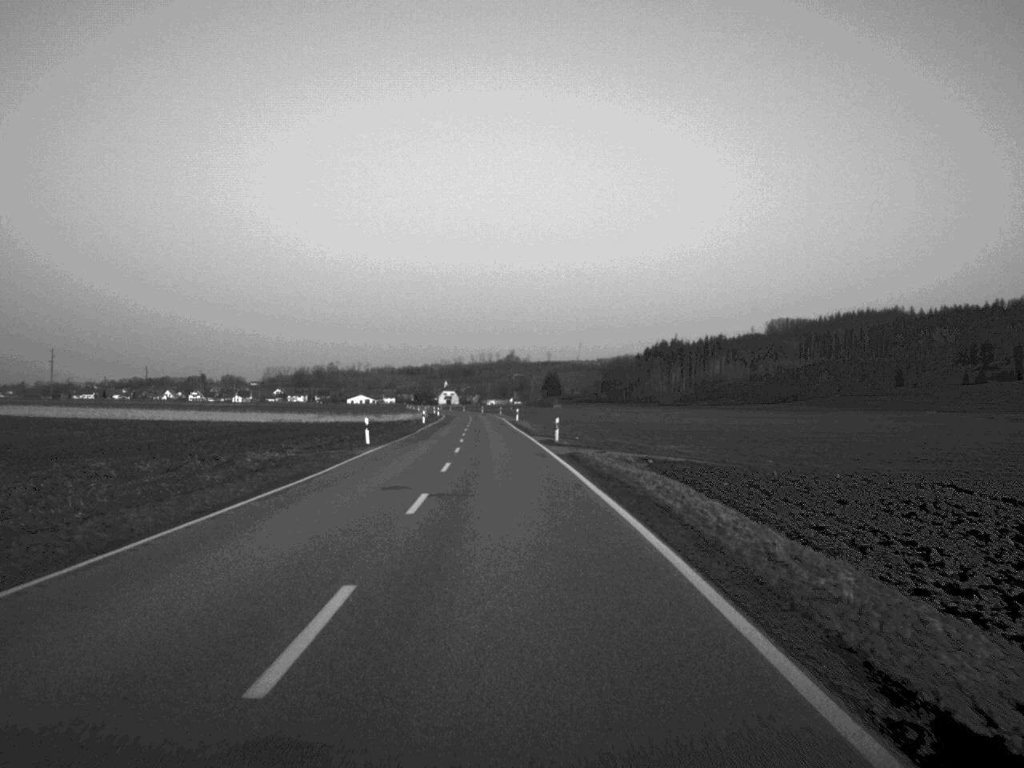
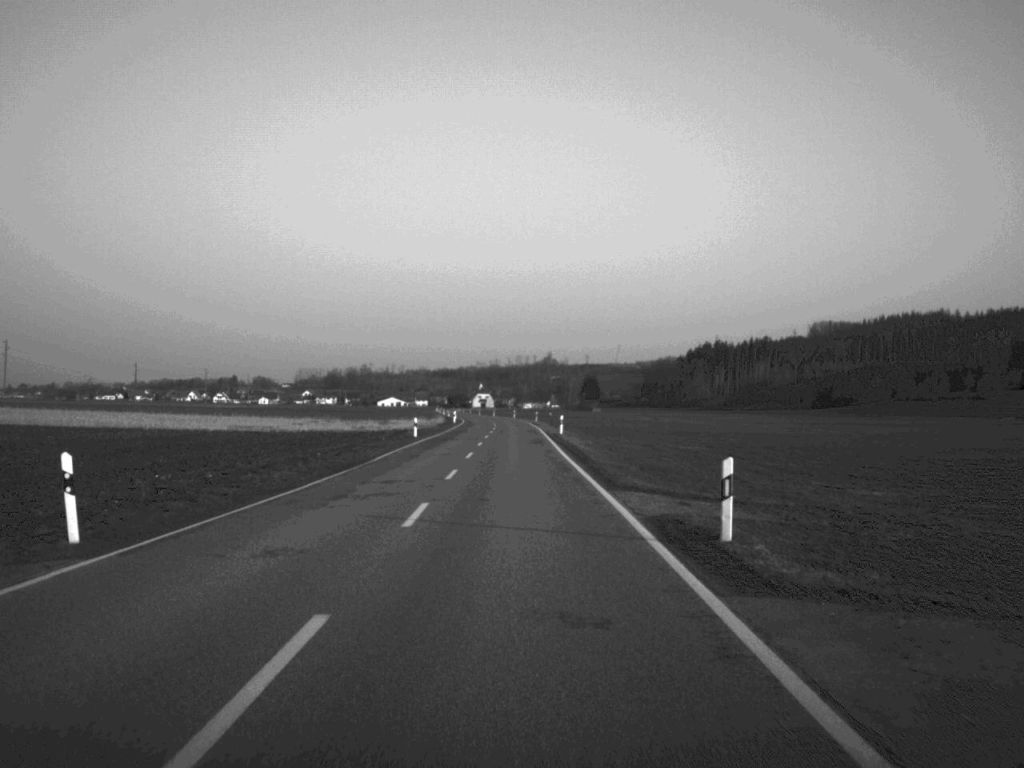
(-0.6, +35.7) m; -2°
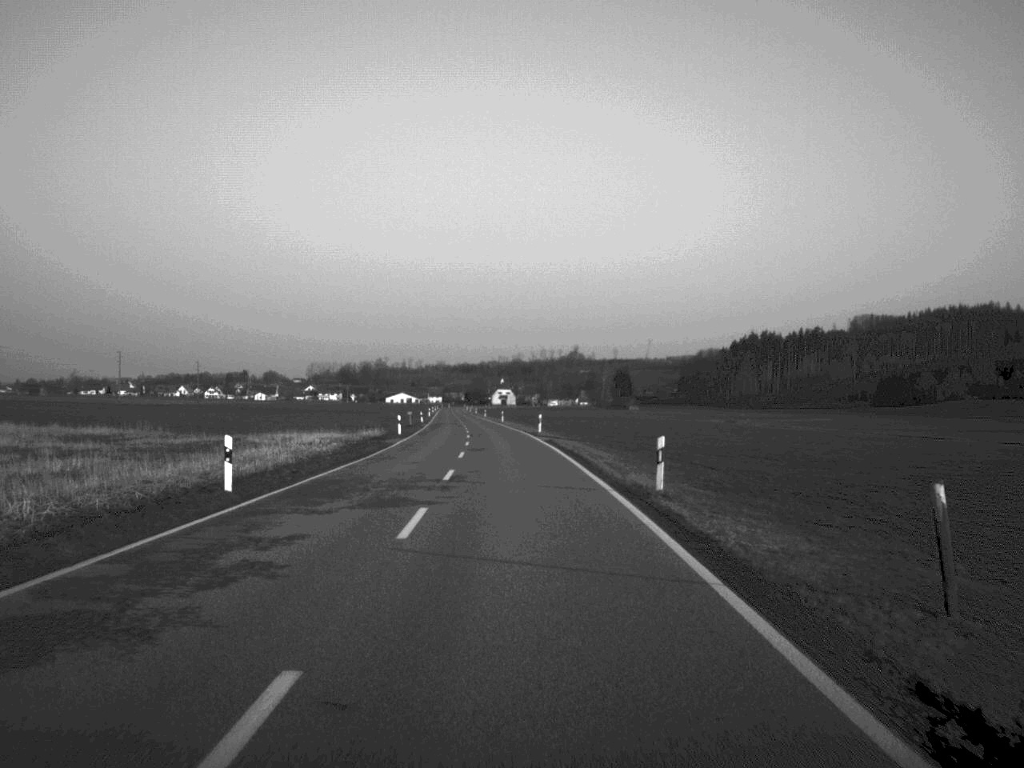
(-0.7, +92.0) m; -1°
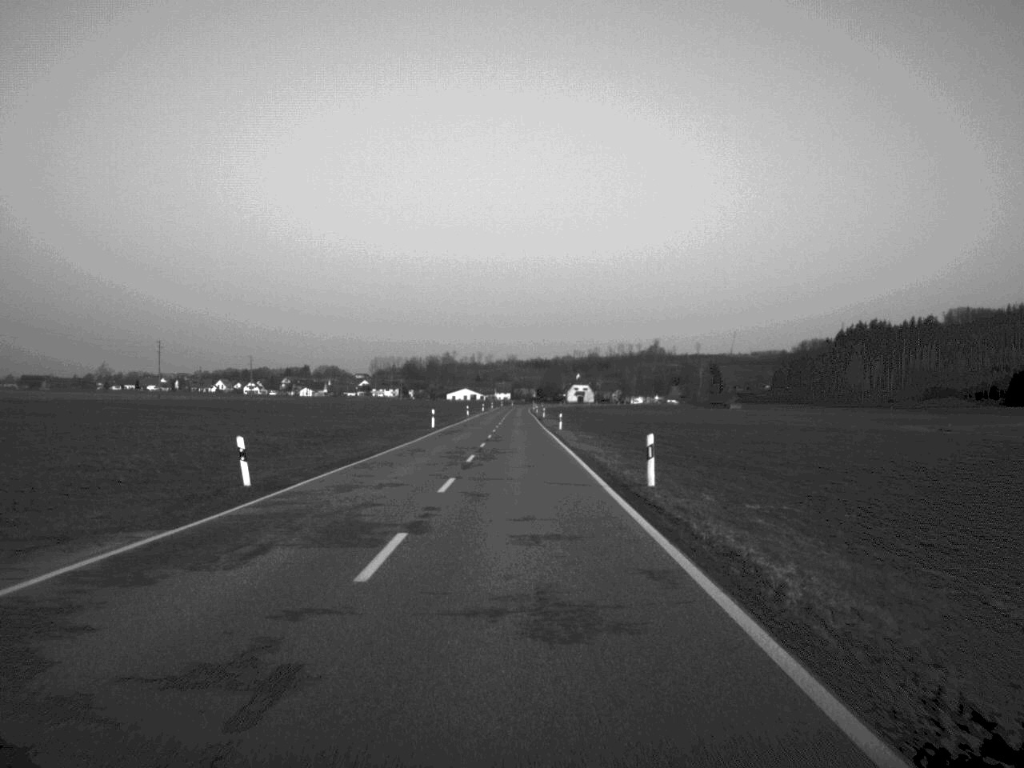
(-2.9, +93.1) m; -3°
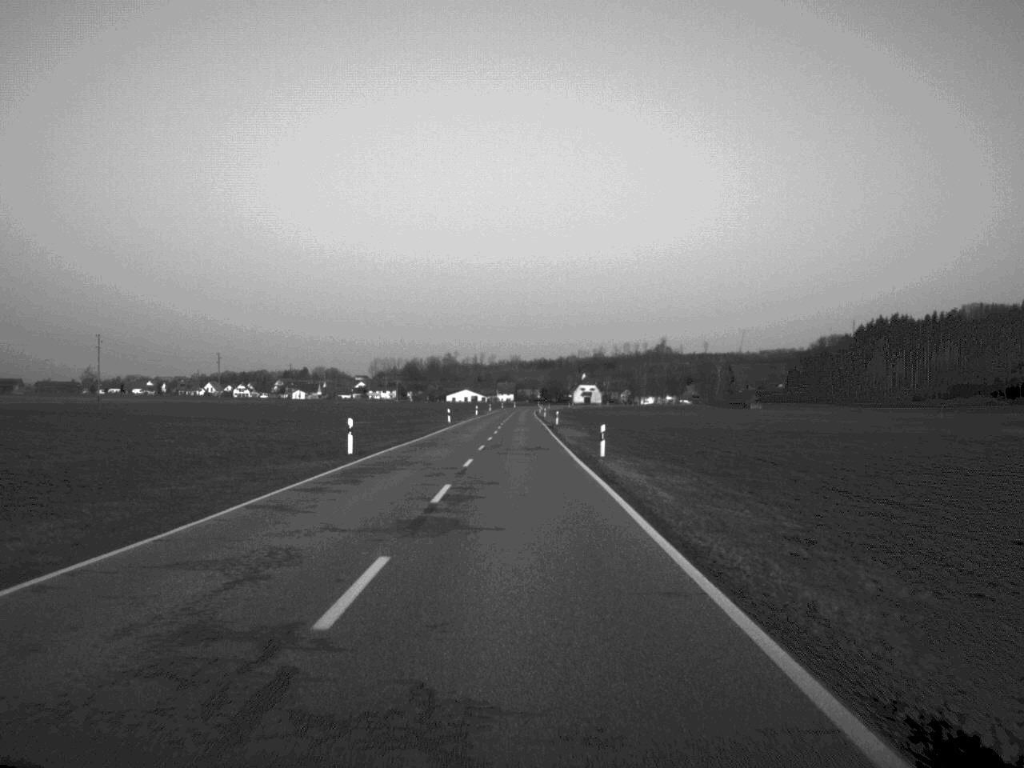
(-0.1, +36.1) m; 0°
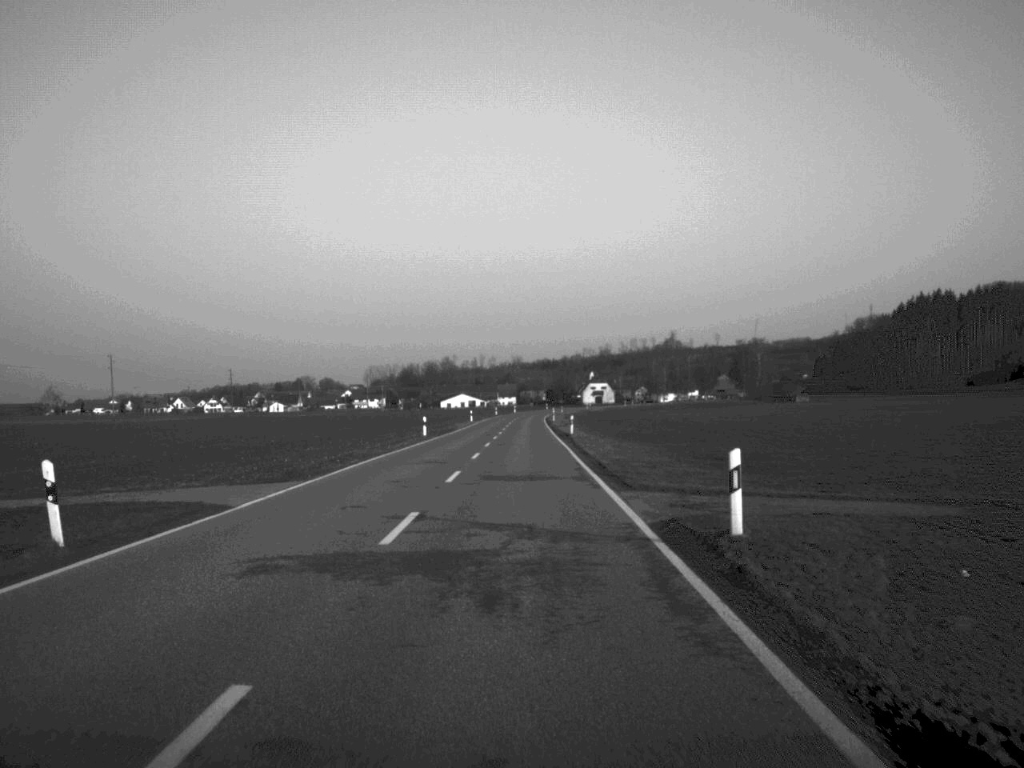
(0.0, +73.0) m; 0°
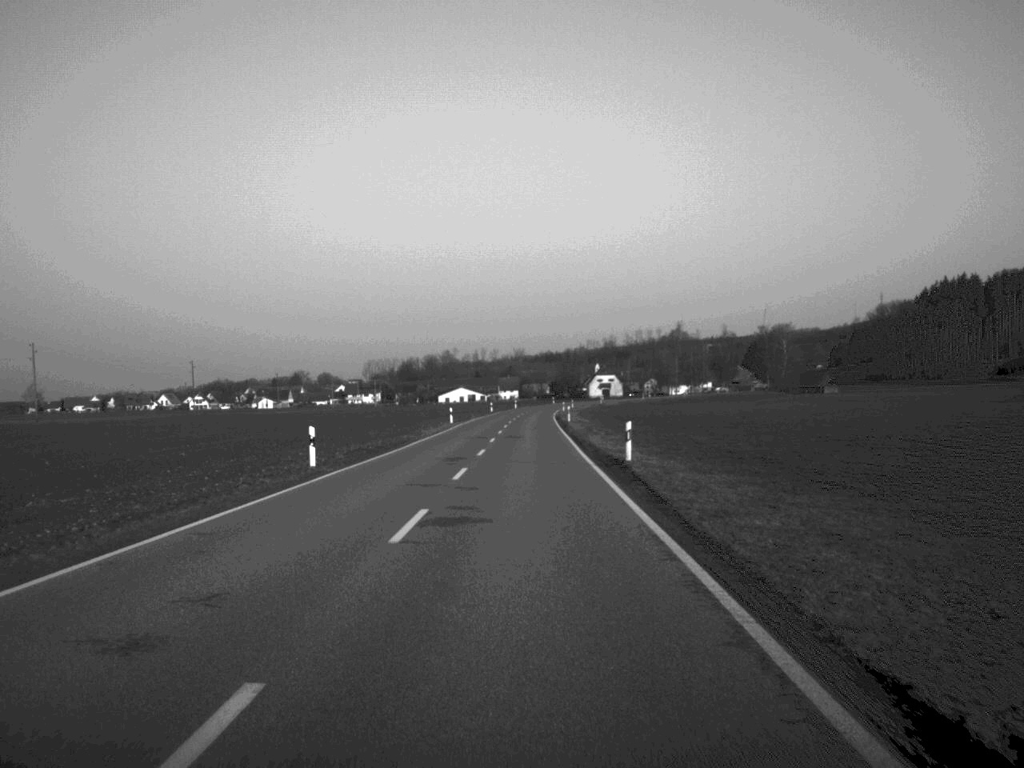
(0.0, +33.9) m; 0°
